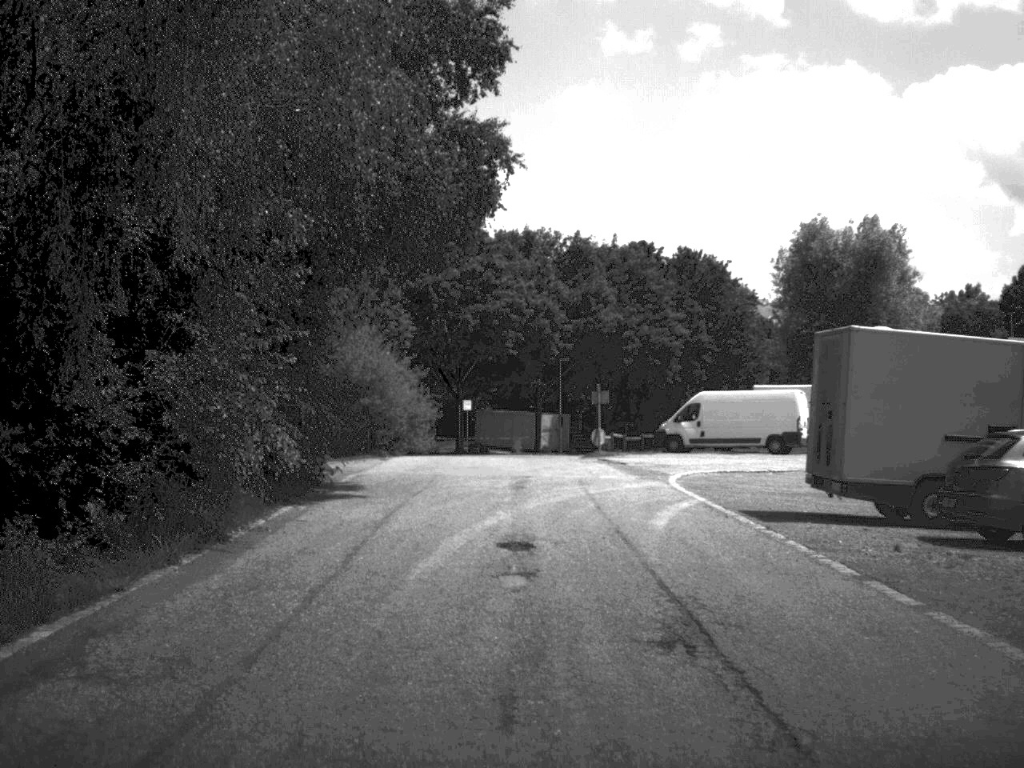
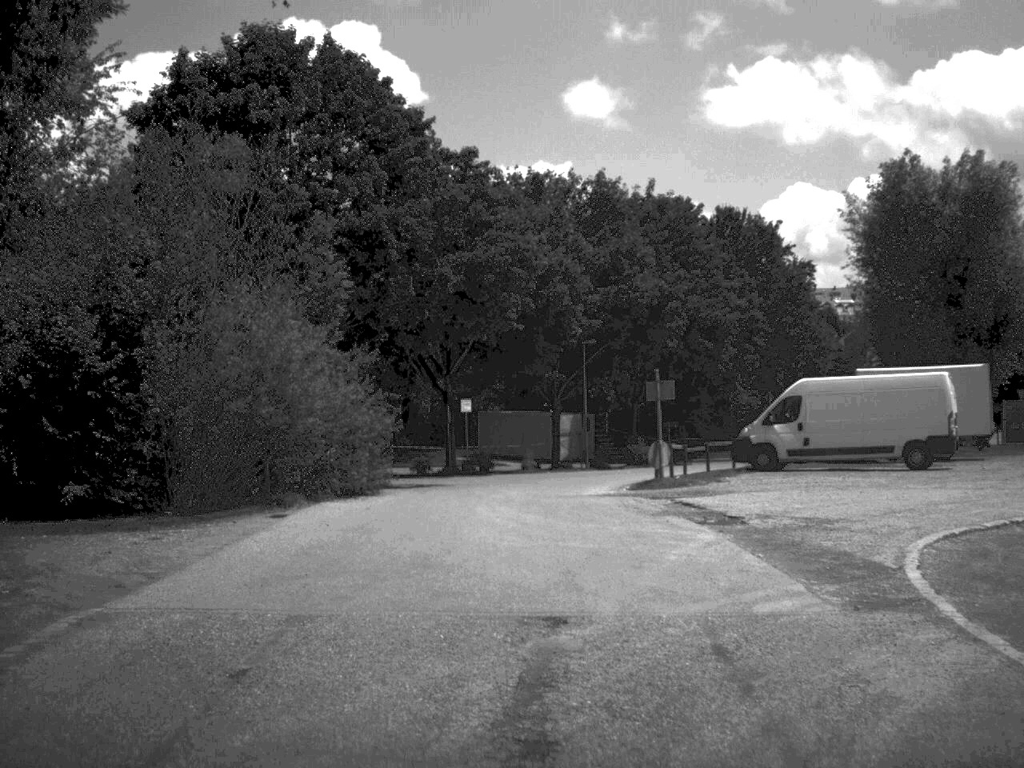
(-0.1, +16.5) m; -1°
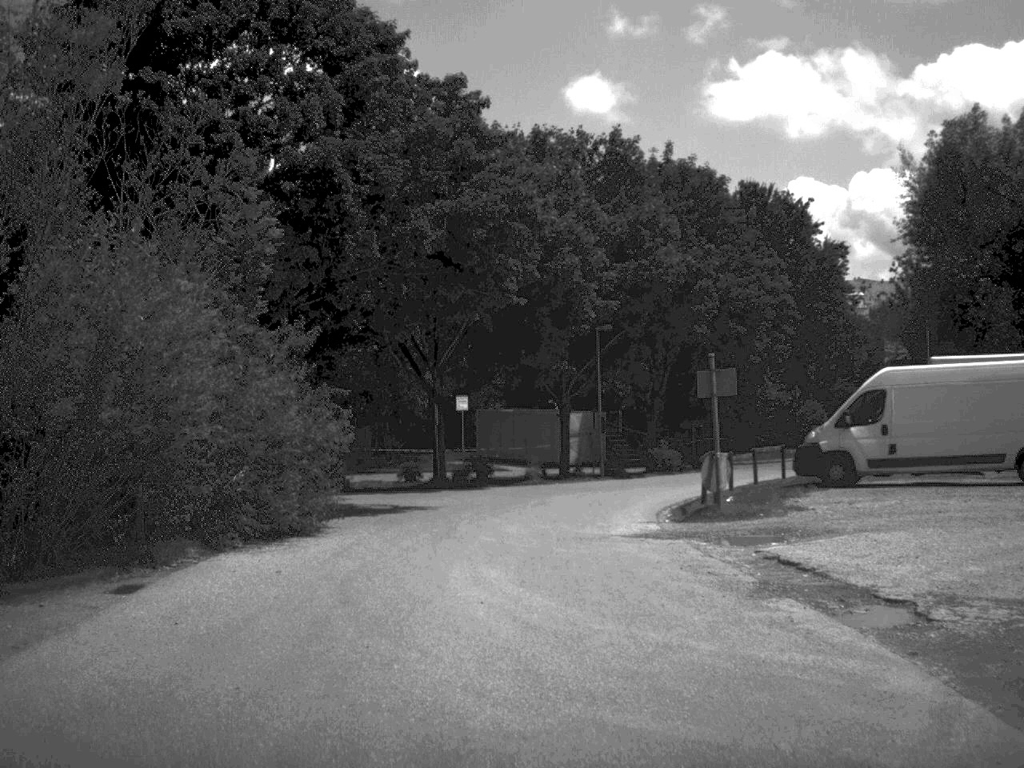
(0.0, +7.5) m; 0°
